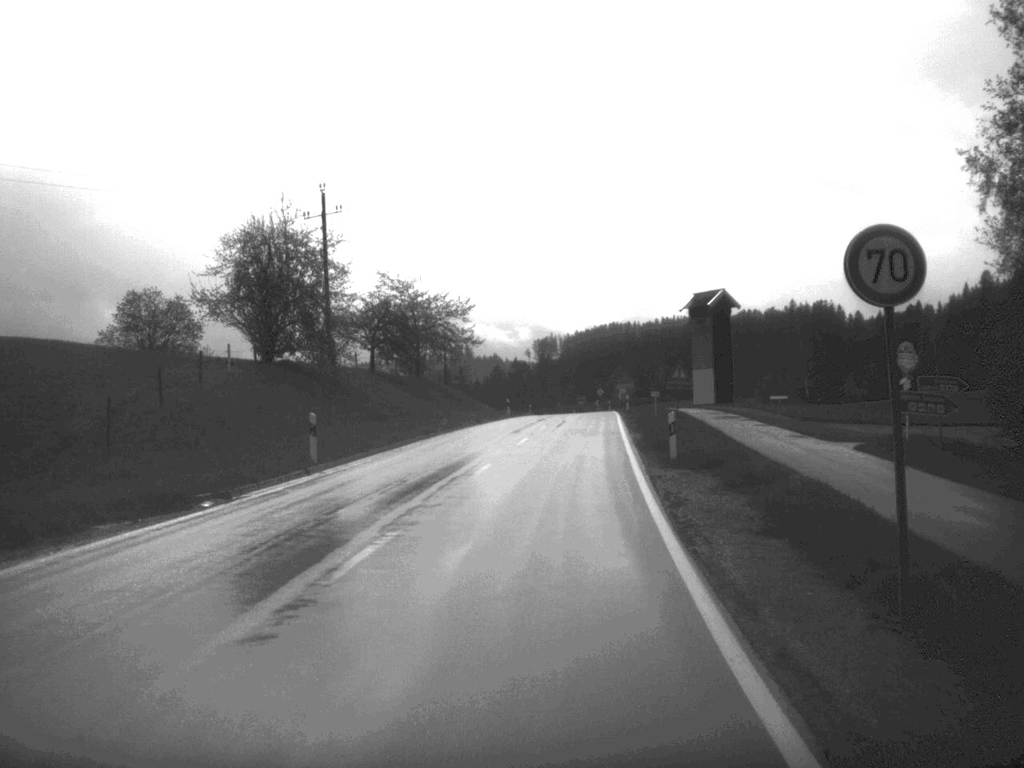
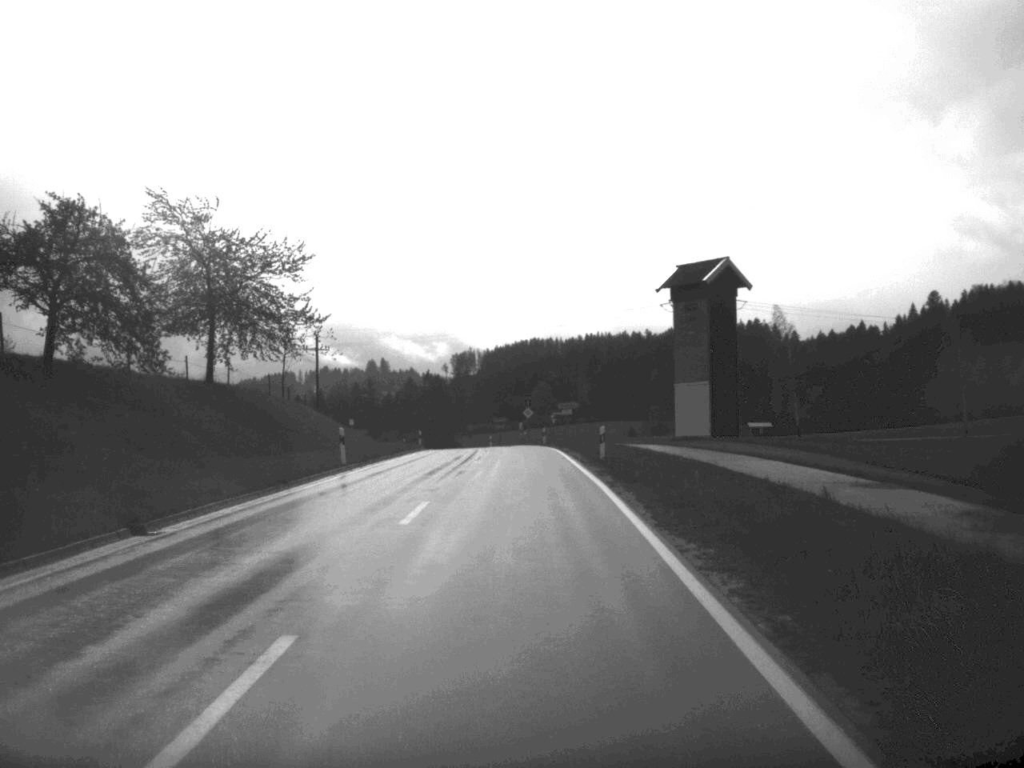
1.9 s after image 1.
(+1.6, +41.5) m; +3°
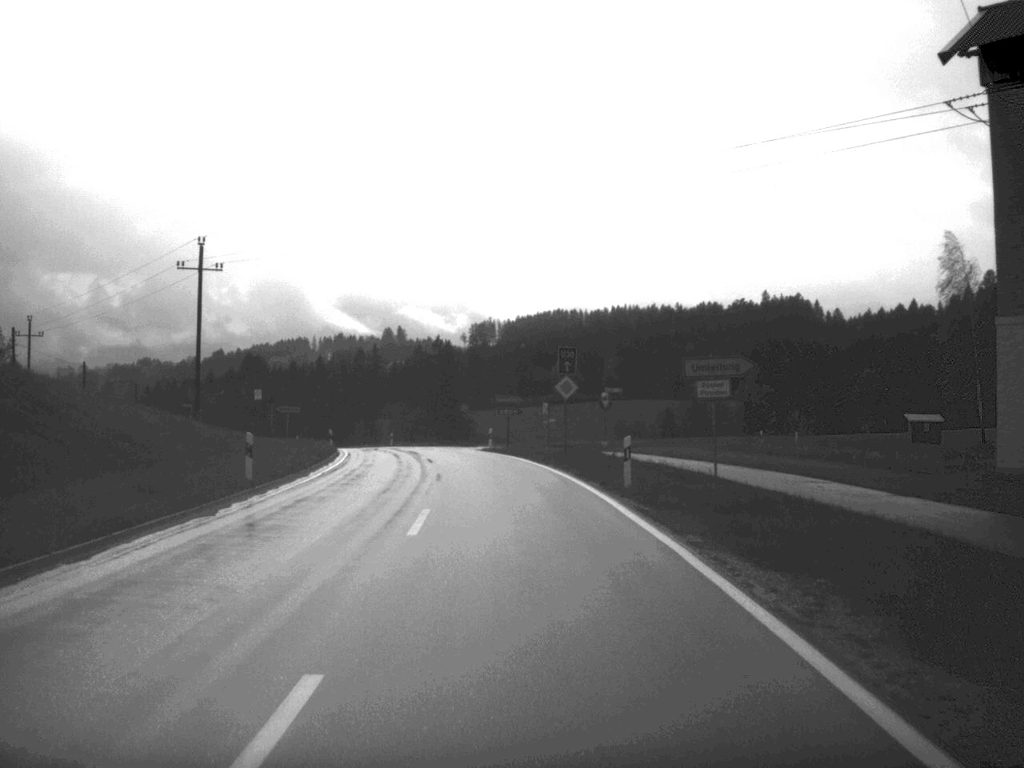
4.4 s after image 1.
(-0.5, +49.2) m; -1°
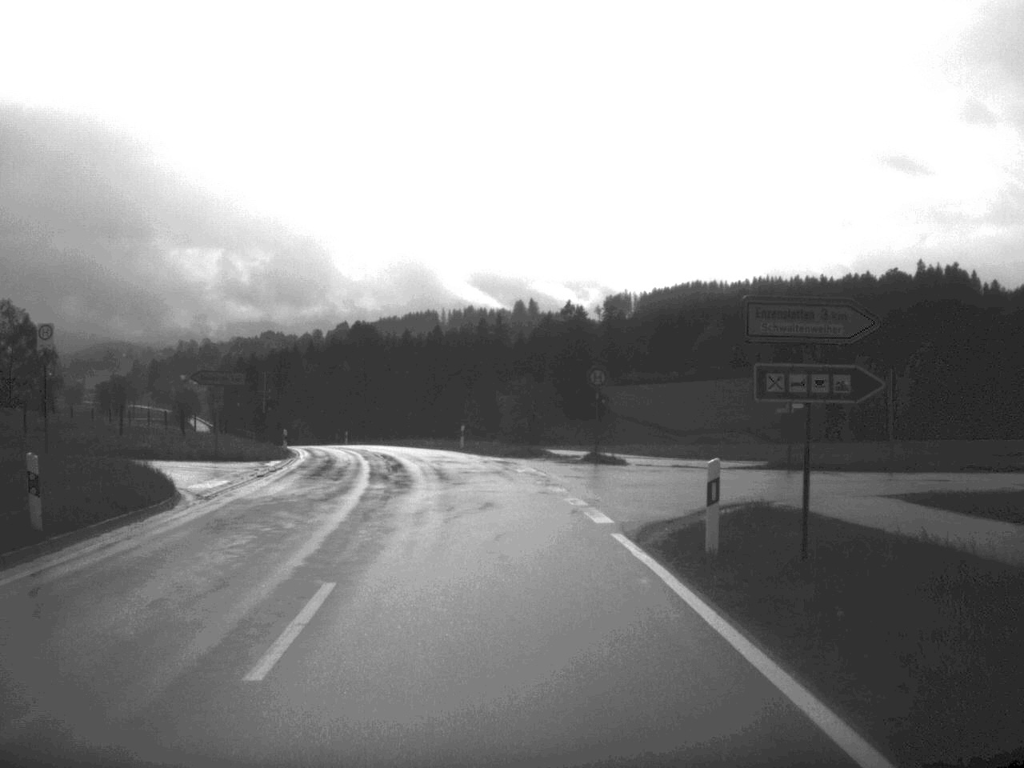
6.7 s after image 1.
(-2.1, +44.6) m; -6°
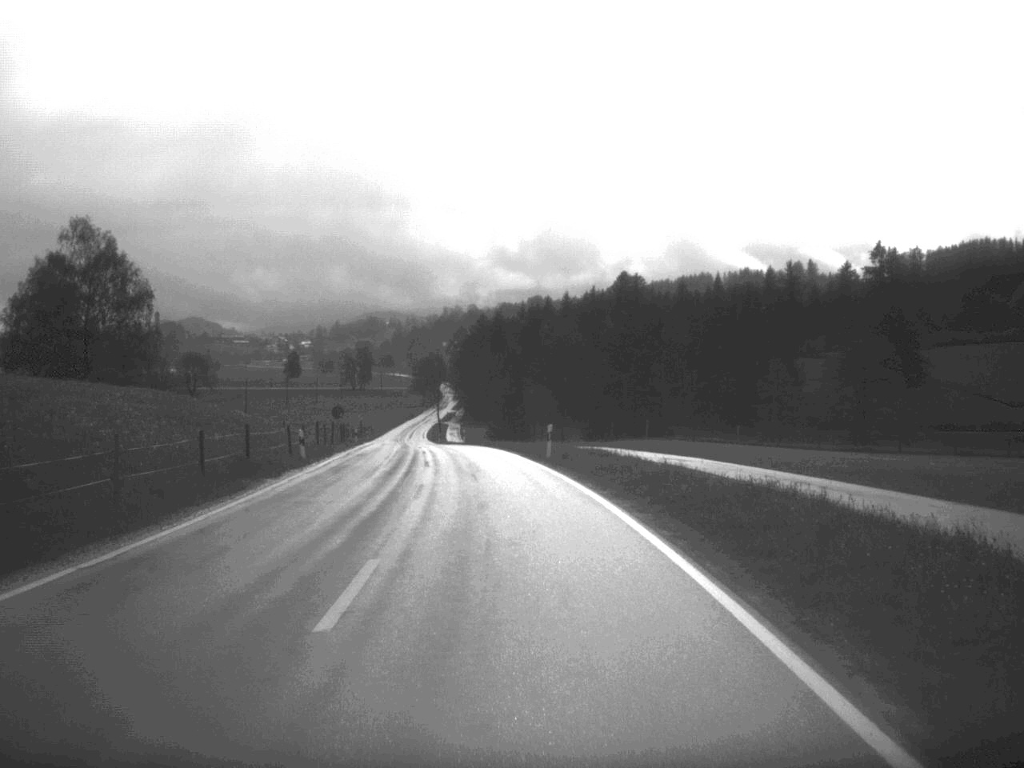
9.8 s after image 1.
(-5.9, +57.4) m; -12°
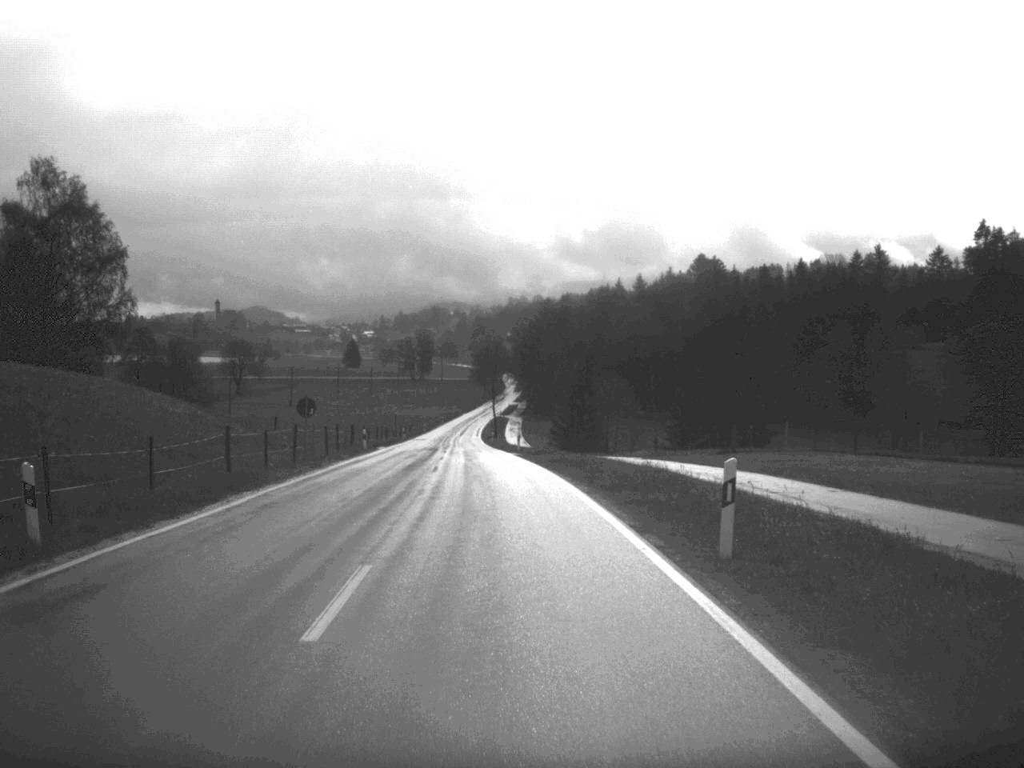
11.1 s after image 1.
(-0.6, +24.3) m; -3°
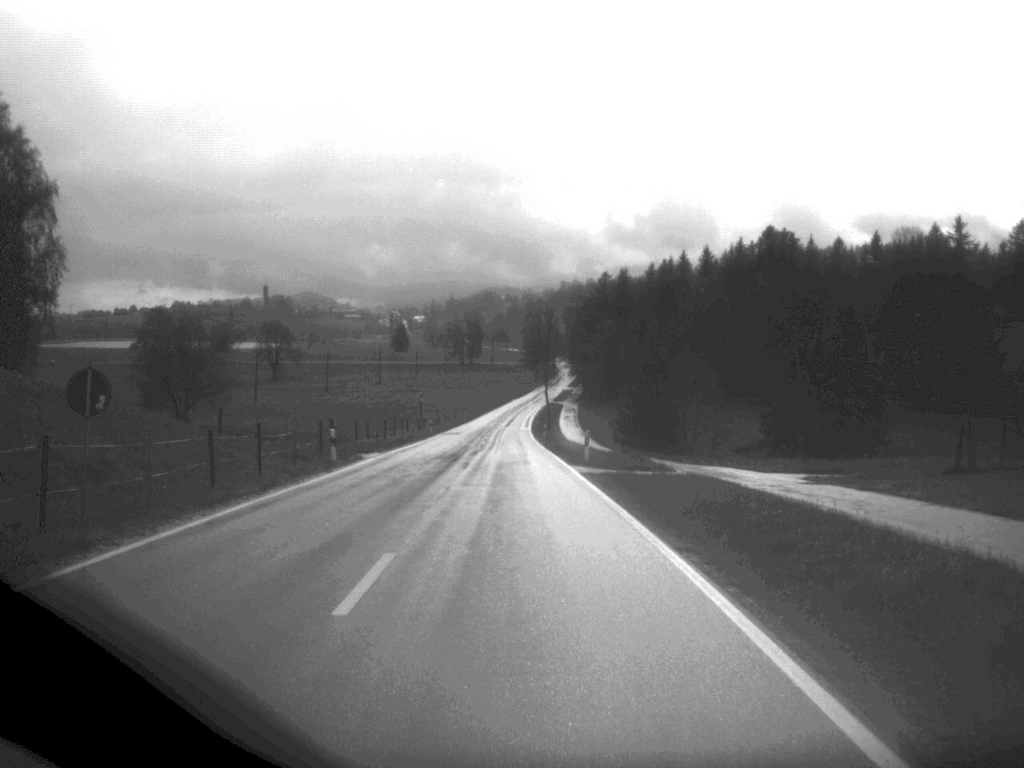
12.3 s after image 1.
(-0.5, +23.0) m; -2°
